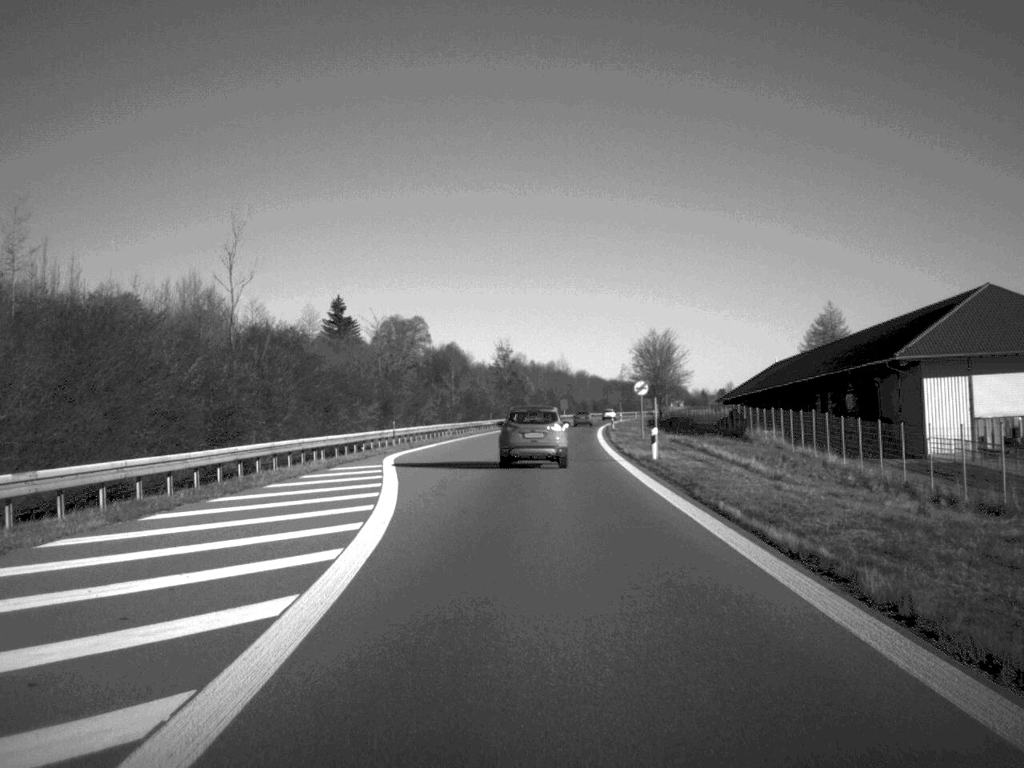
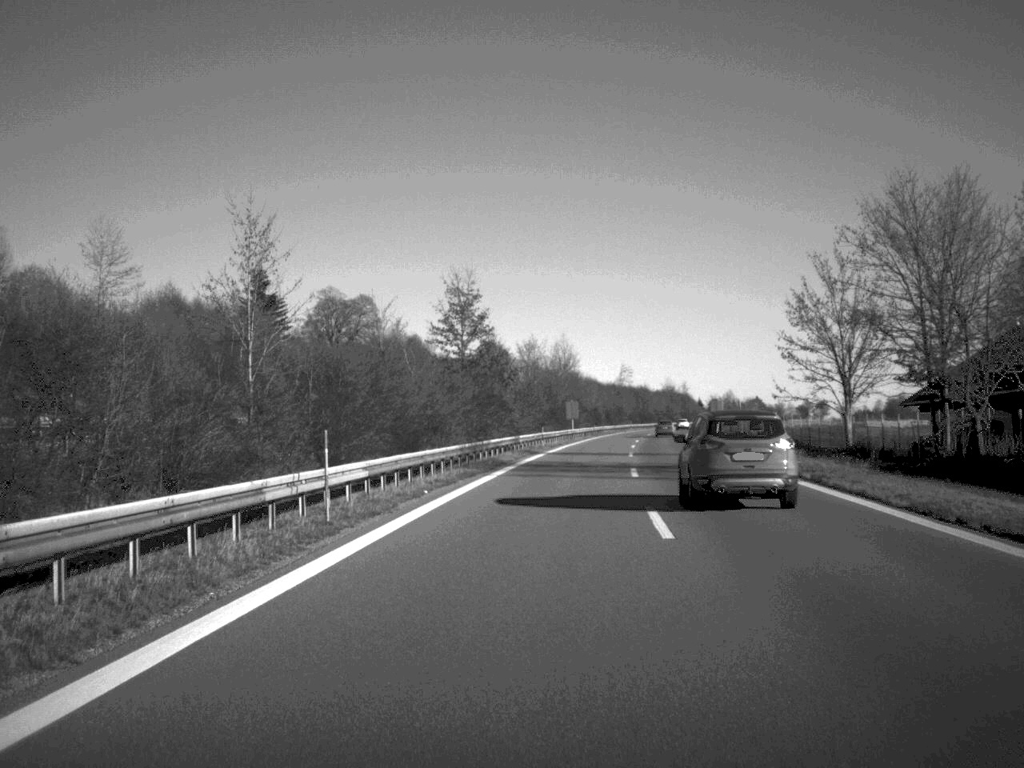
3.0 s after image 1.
(-0.3, +84.1) m; +1°
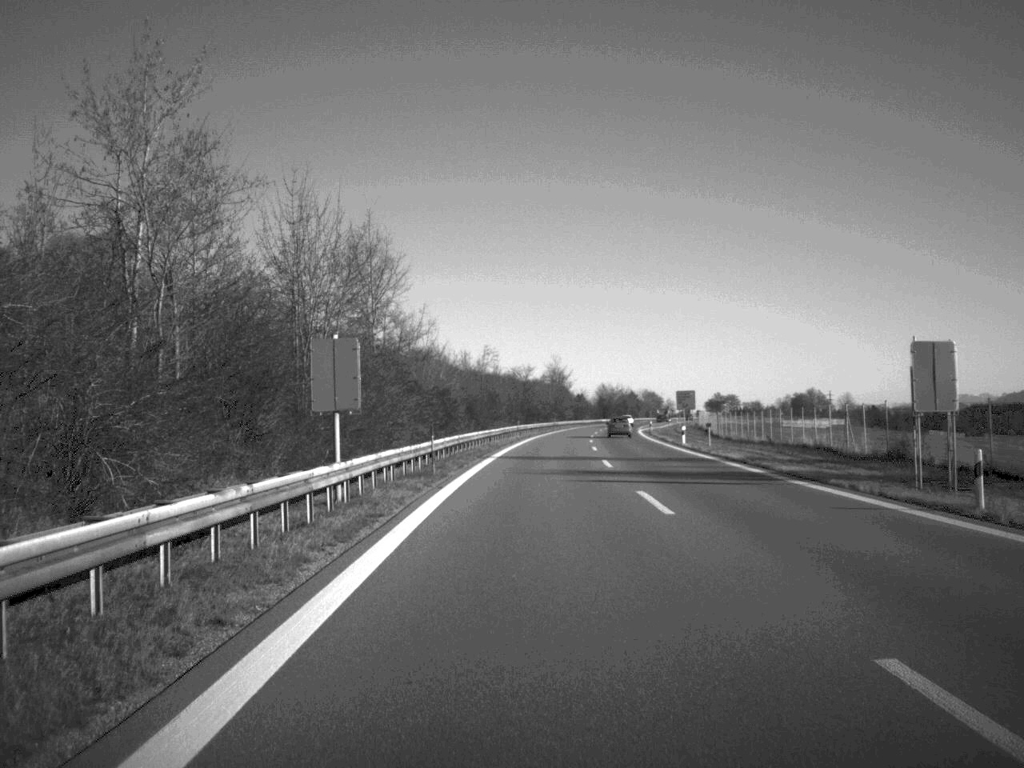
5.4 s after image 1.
(+5.1, +87.0) m; +6°
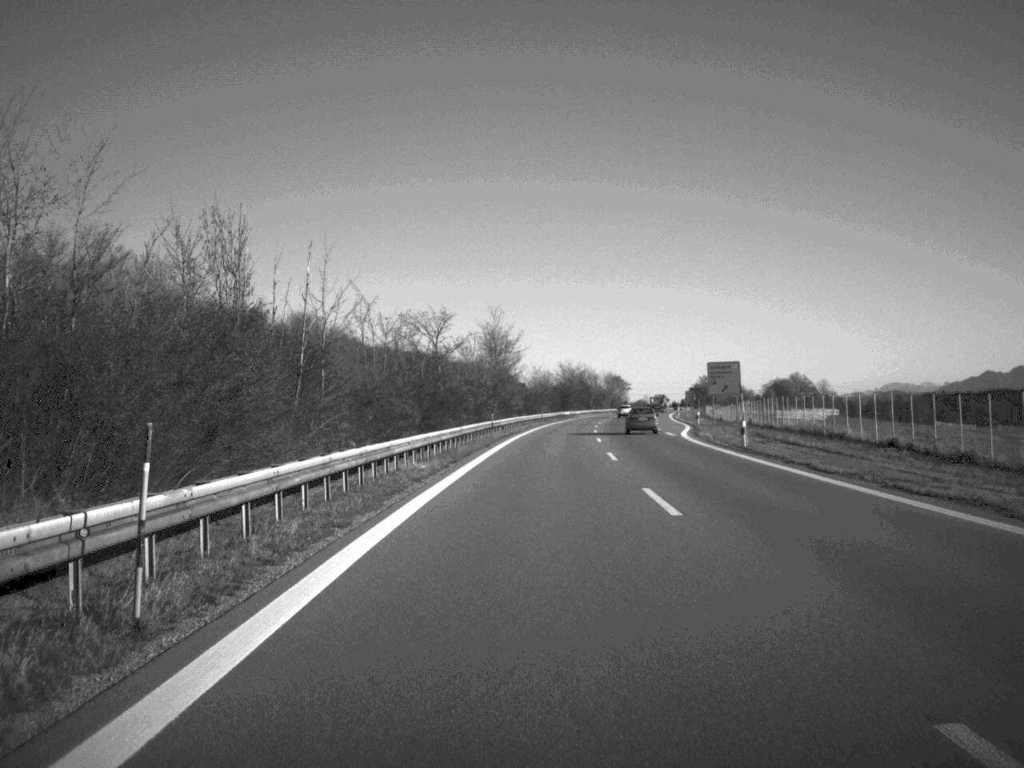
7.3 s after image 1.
(+1.7, +74.0) m; +3°
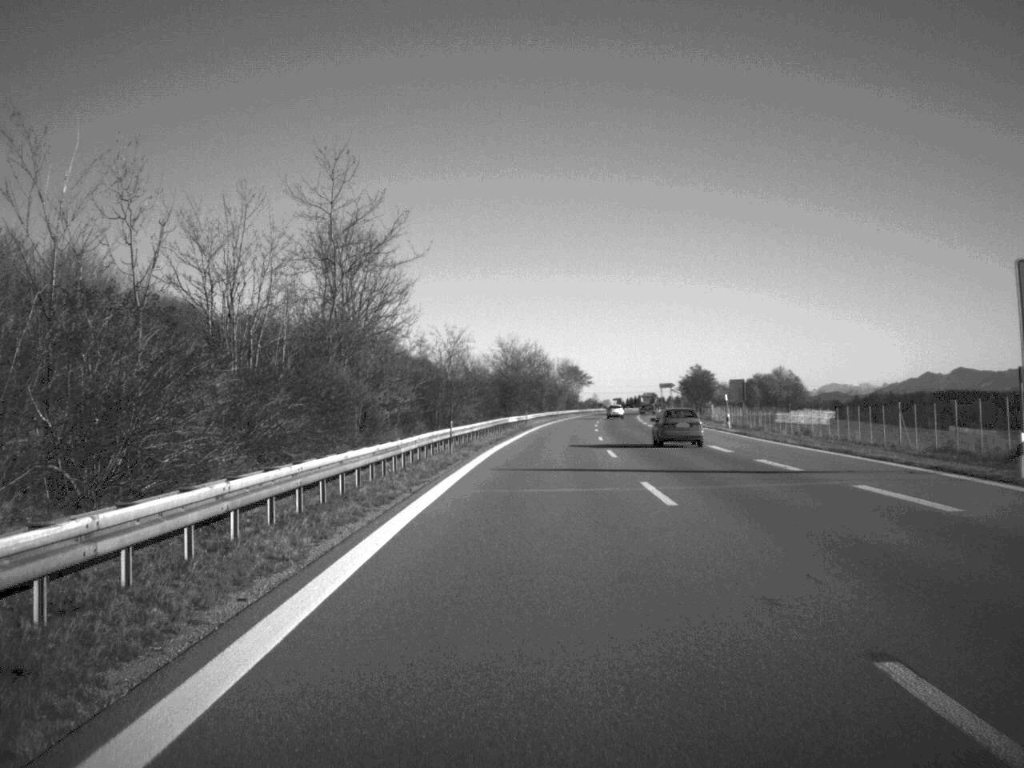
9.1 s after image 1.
(+1.7, +70.5) m; +3°
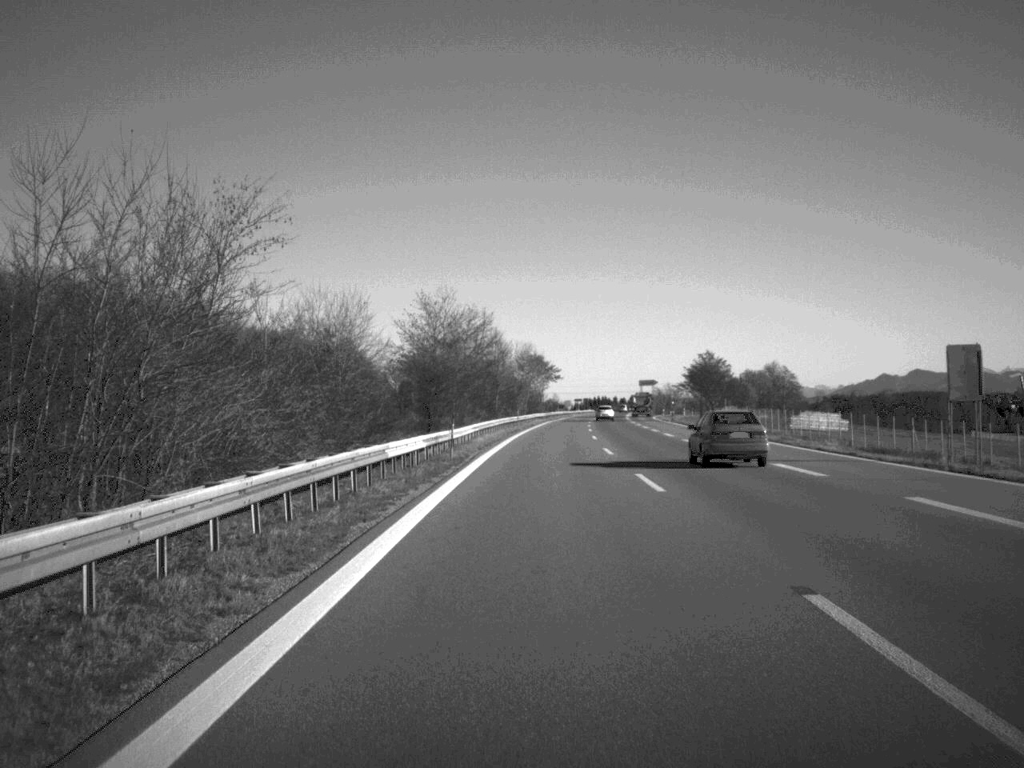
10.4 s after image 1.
(+0.9, +50.9) m; +2°
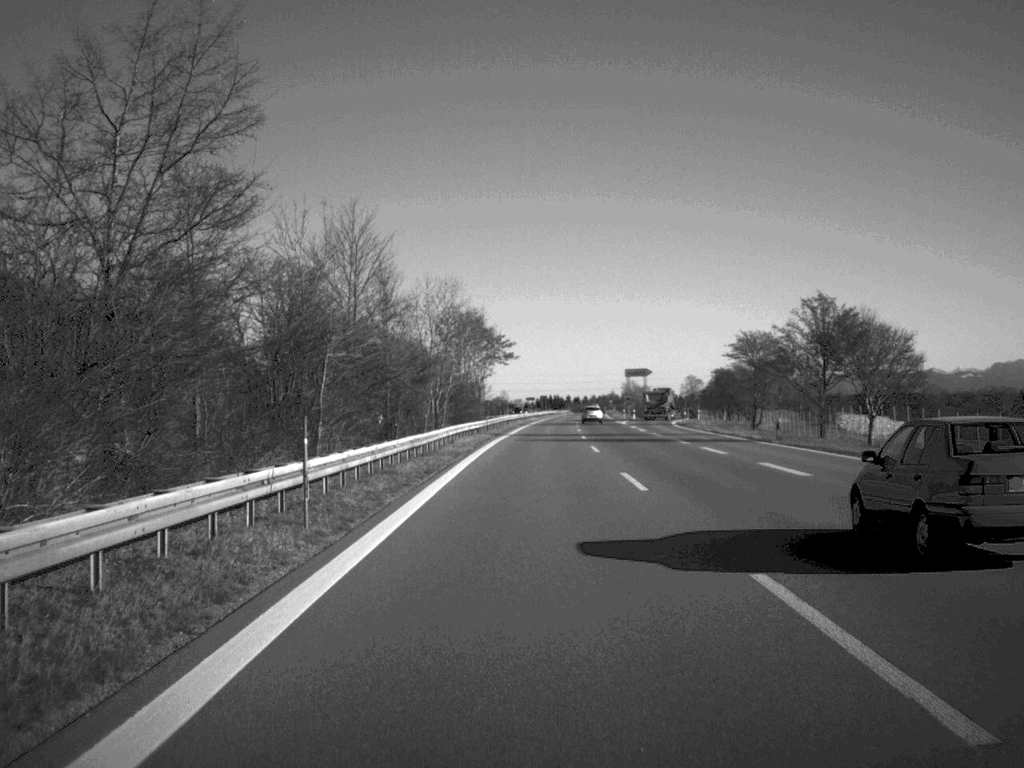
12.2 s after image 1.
(+1.6, +71.0) m; +2°
